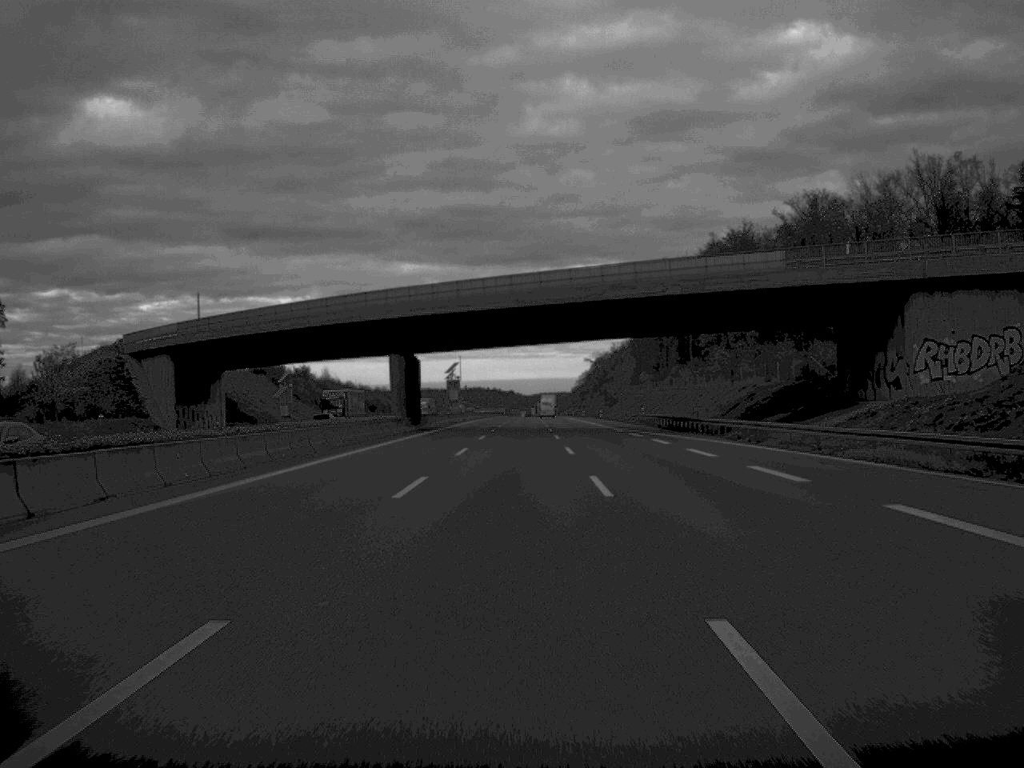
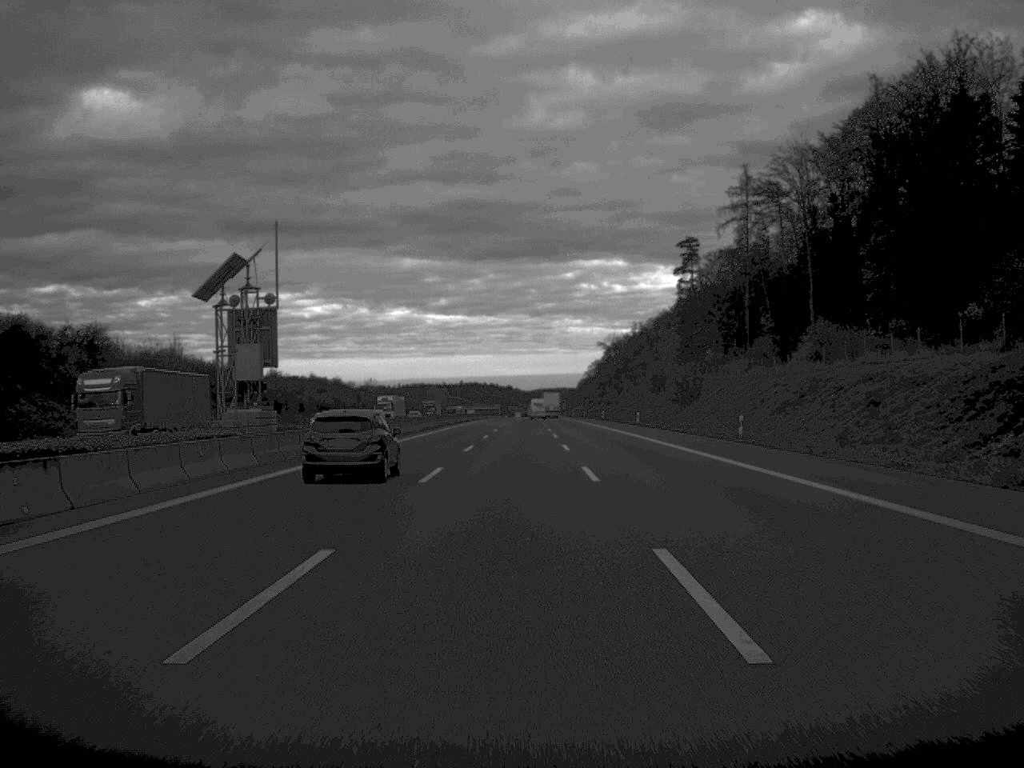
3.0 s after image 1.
(+0.1, +103.1) m; 0°
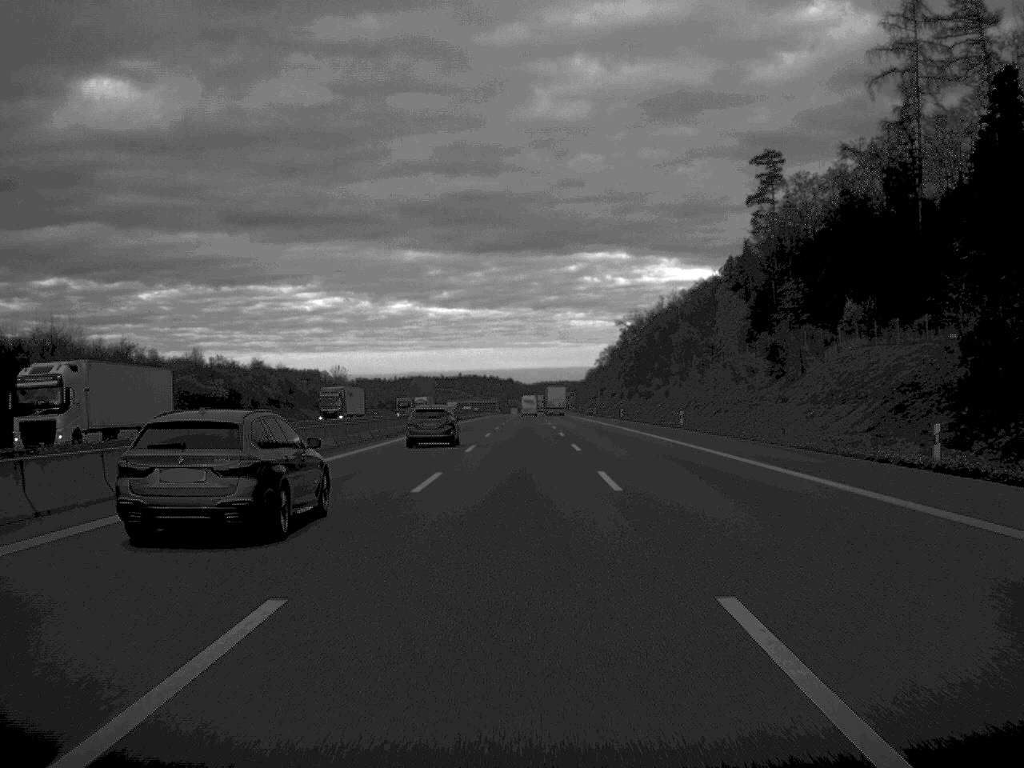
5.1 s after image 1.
(-0.1, +75.4) m; 0°
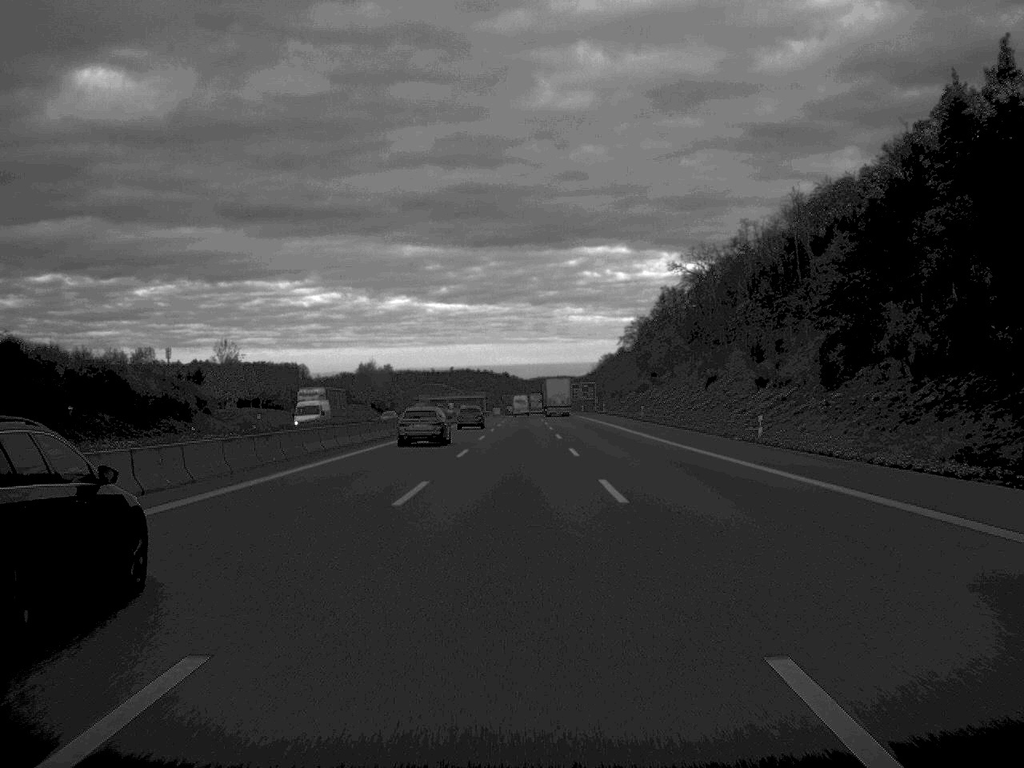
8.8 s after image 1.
(+0.2, +127.6) m; 0°
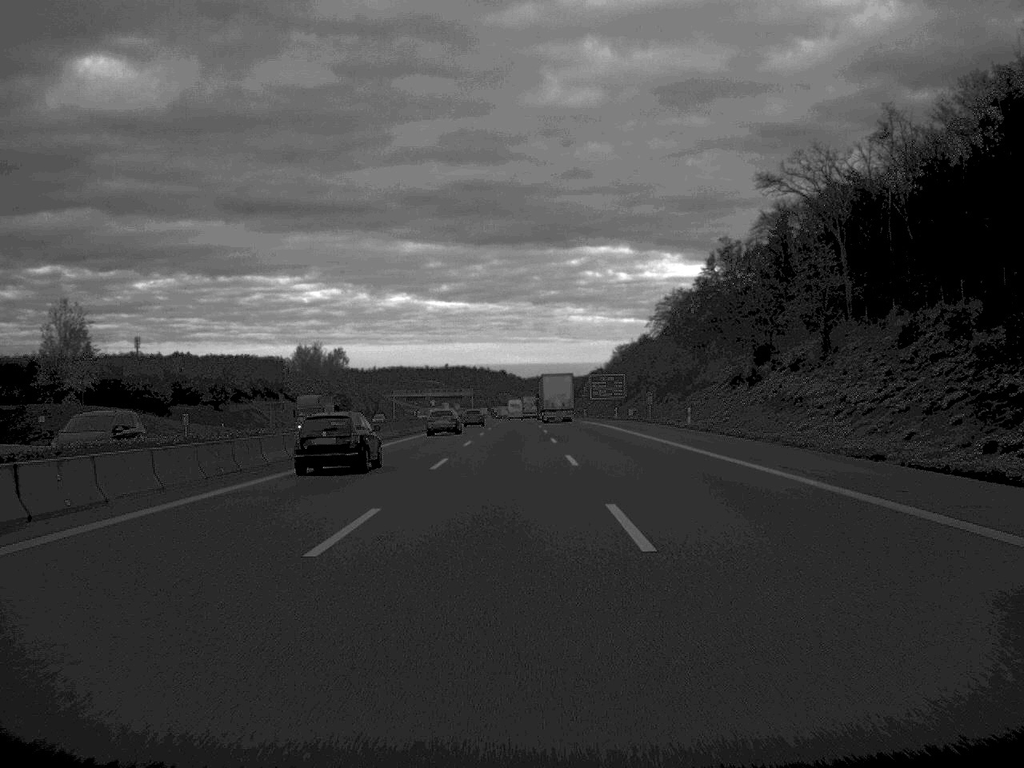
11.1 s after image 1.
(+0.1, +78.9) m; 0°
